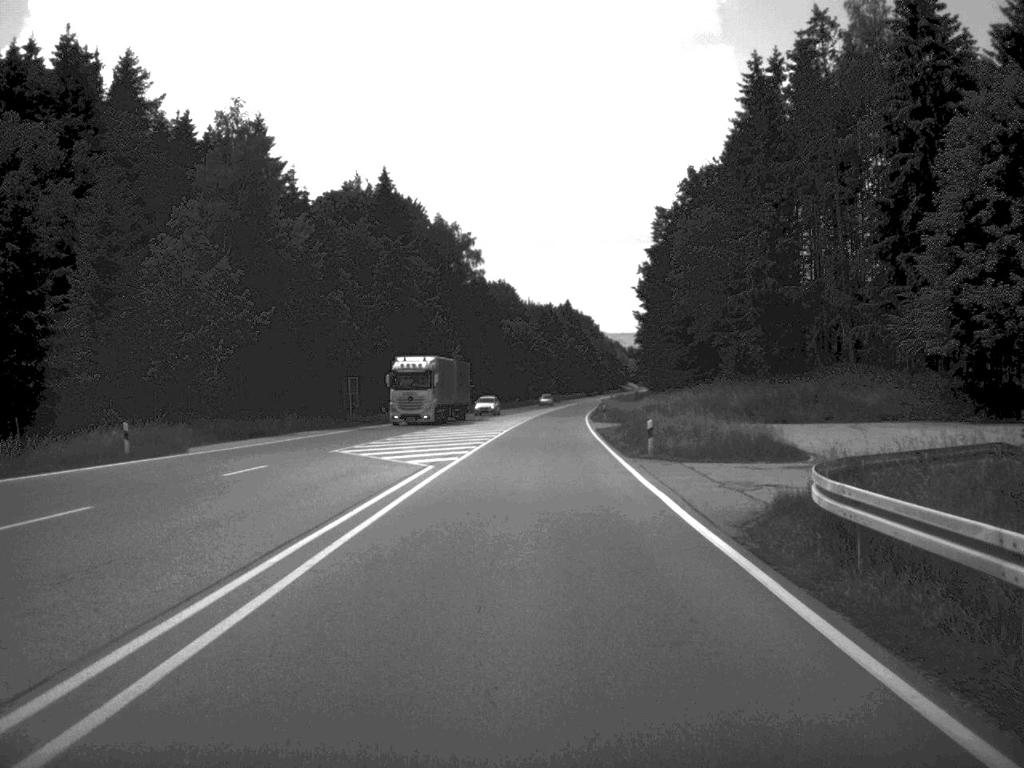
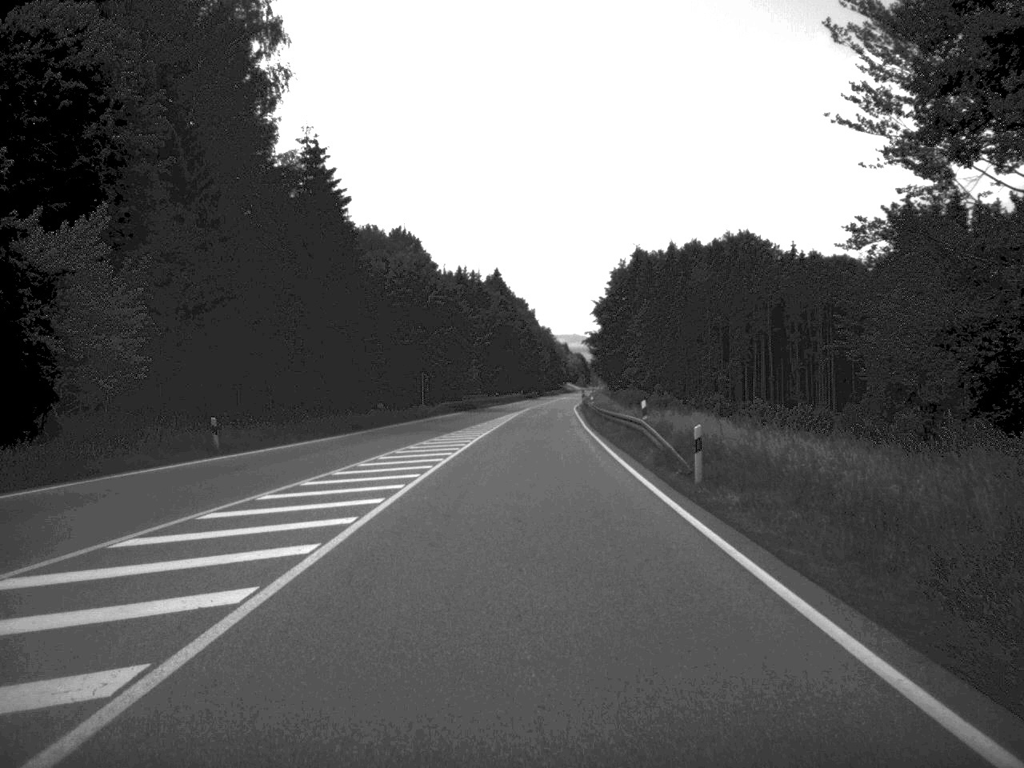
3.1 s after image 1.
(+2.5, +97.4) m; +3°
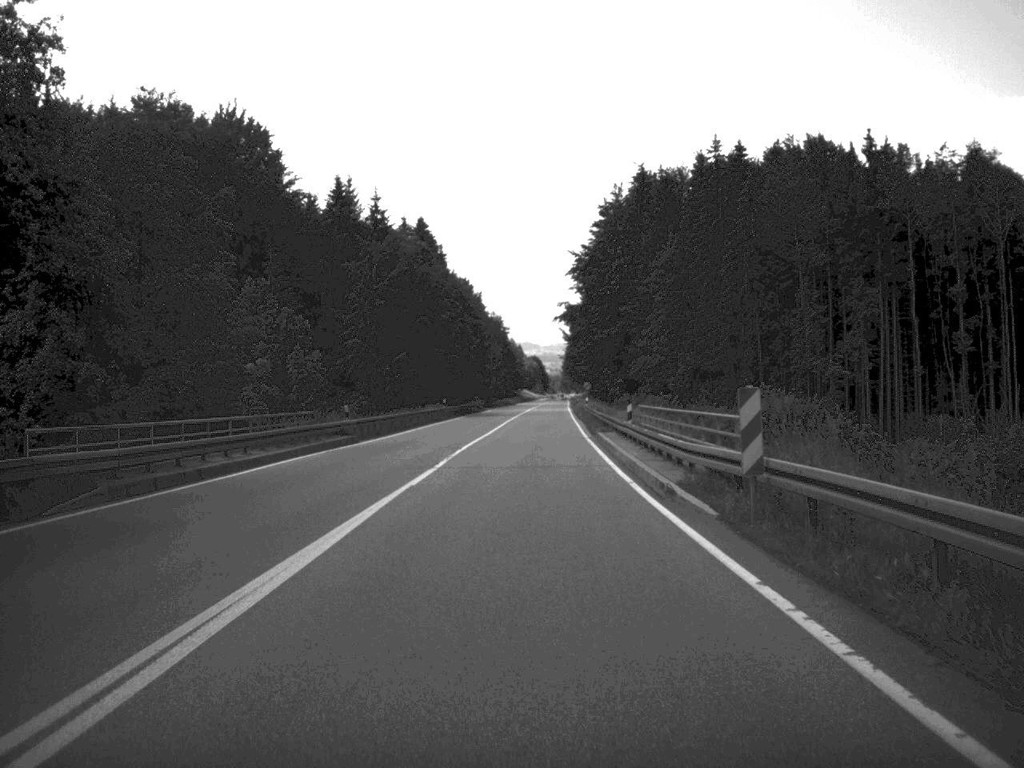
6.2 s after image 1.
(+1.5, +92.8) m; +2°
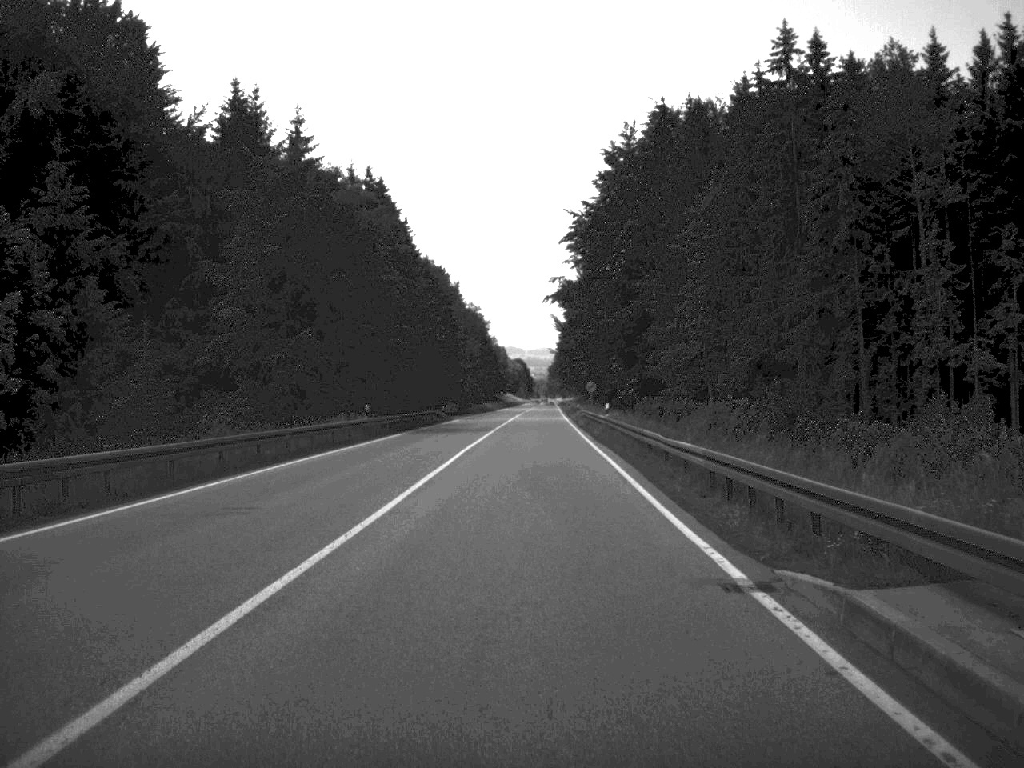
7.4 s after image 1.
(+0.2, +36.2) m; +1°
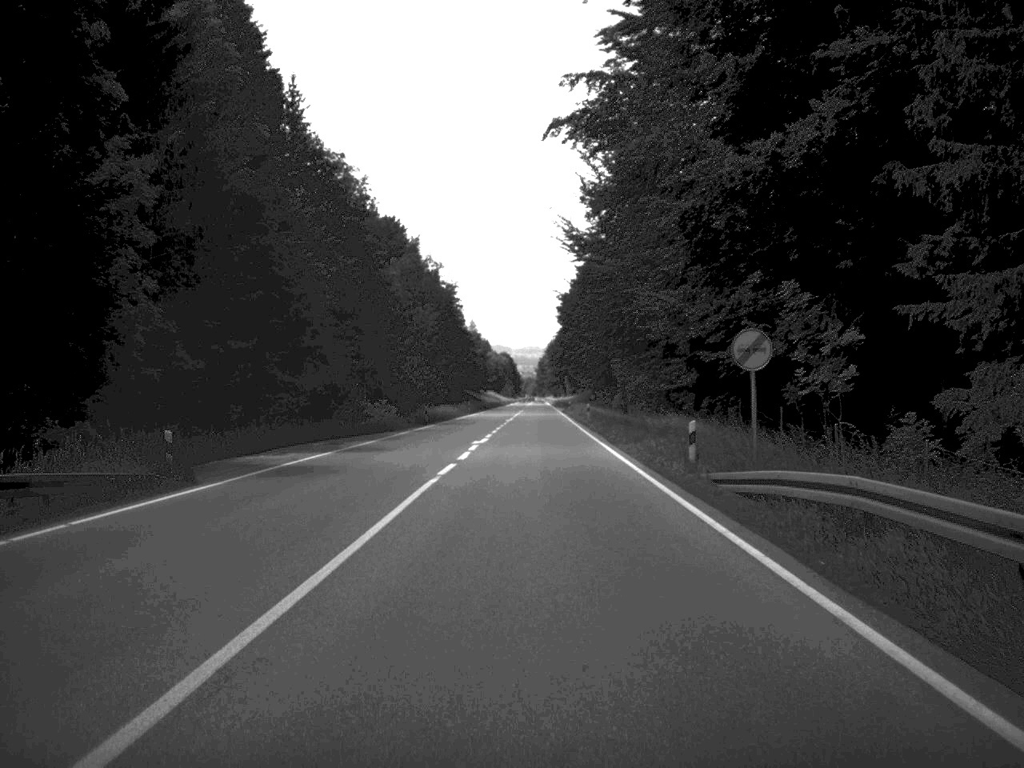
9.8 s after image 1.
(+0.3, +71.8) m; 0°
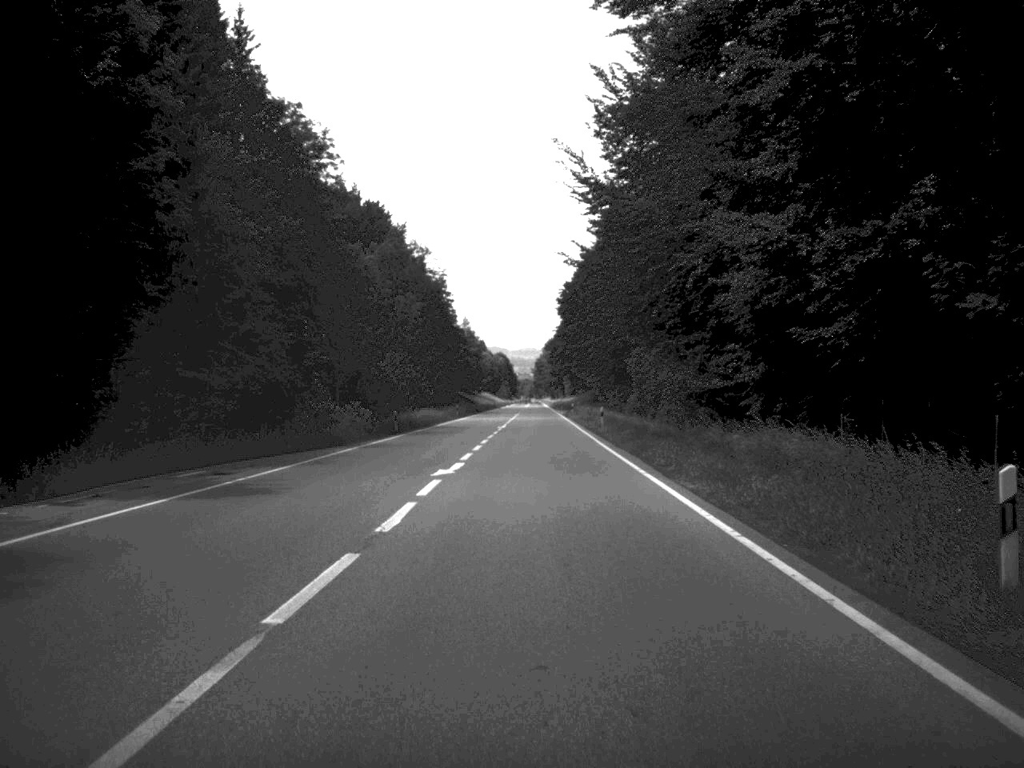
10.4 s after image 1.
(0.0, +16.7) m; 0°
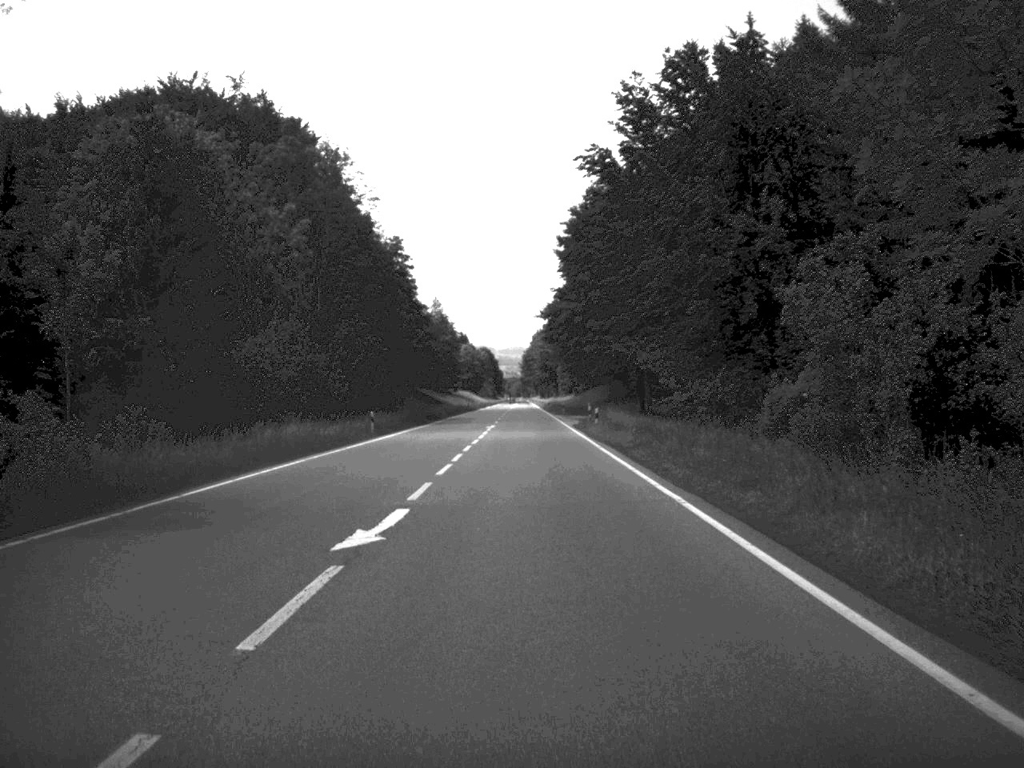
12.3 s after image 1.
(+0.3, +53.5) m; 0°
